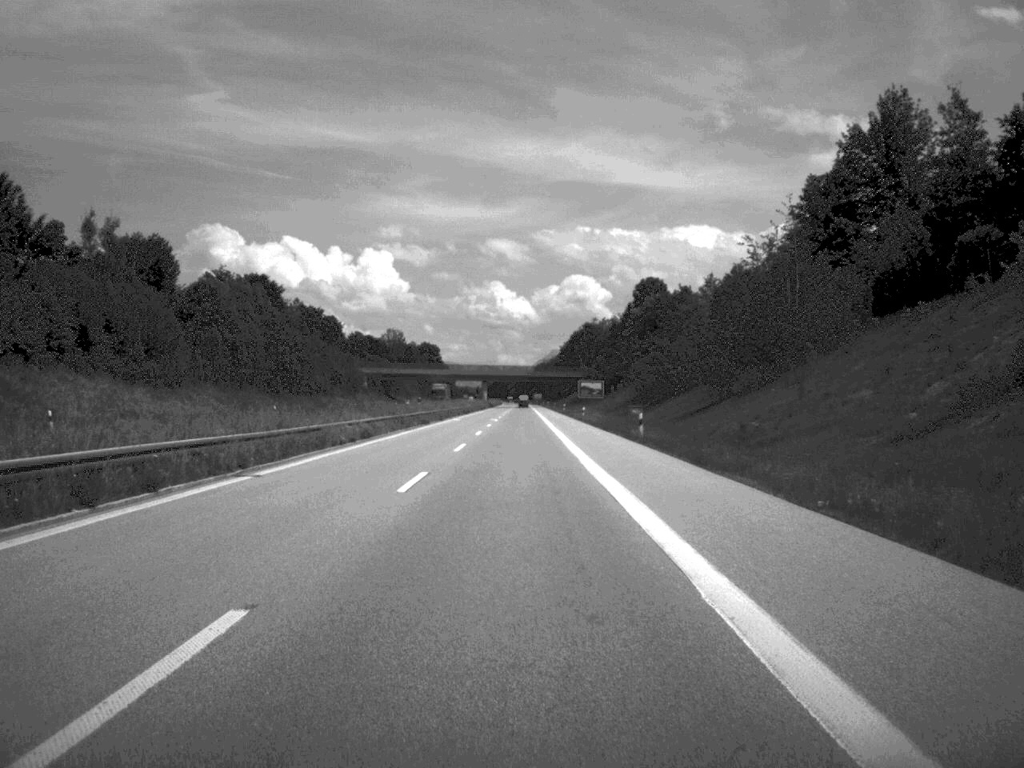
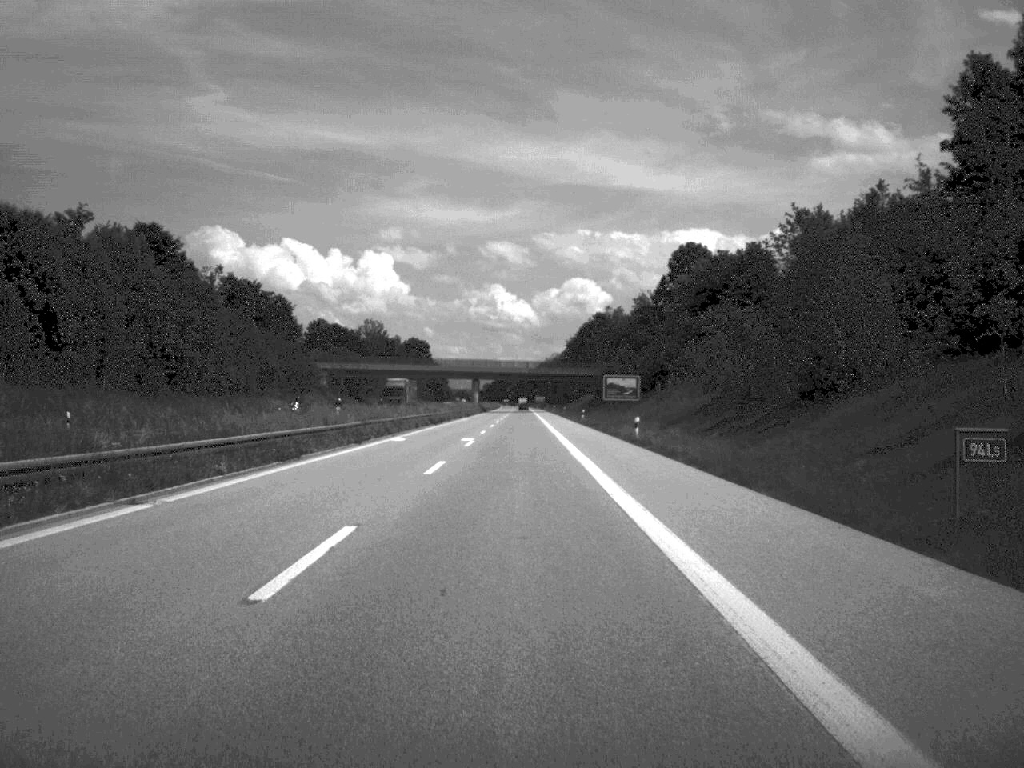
(0.0, +46.7) m; 0°
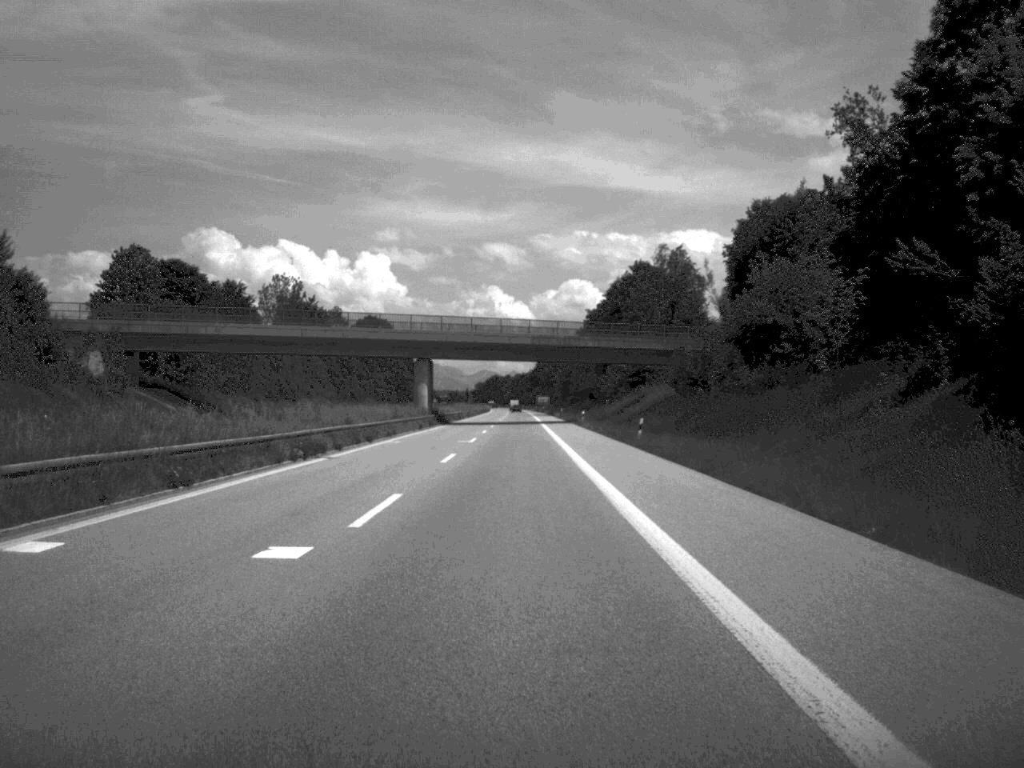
(0.0, +99.7) m; 0°
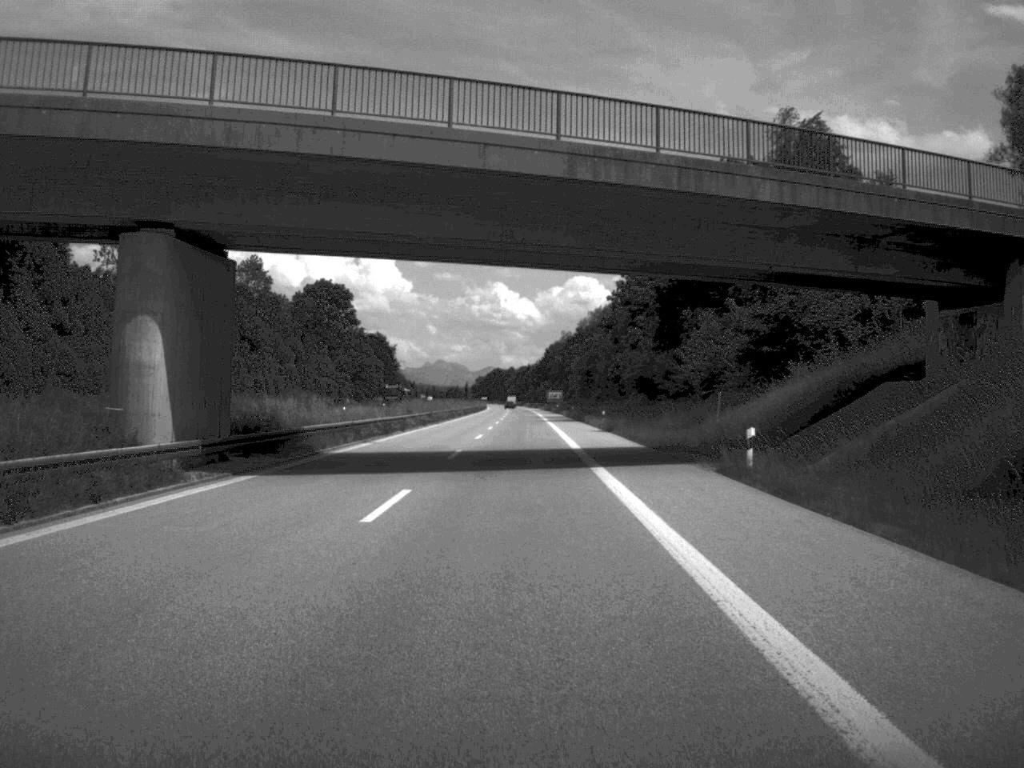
(-0.2, +70.7) m; 0°
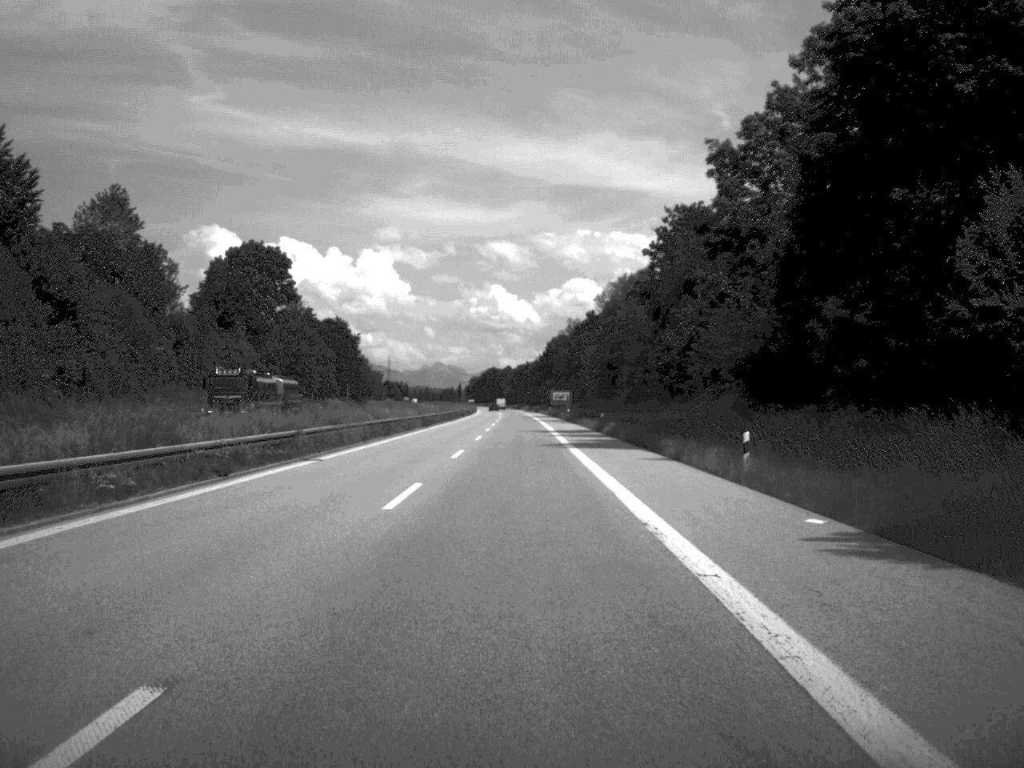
(0.0, +50.7) m; 0°
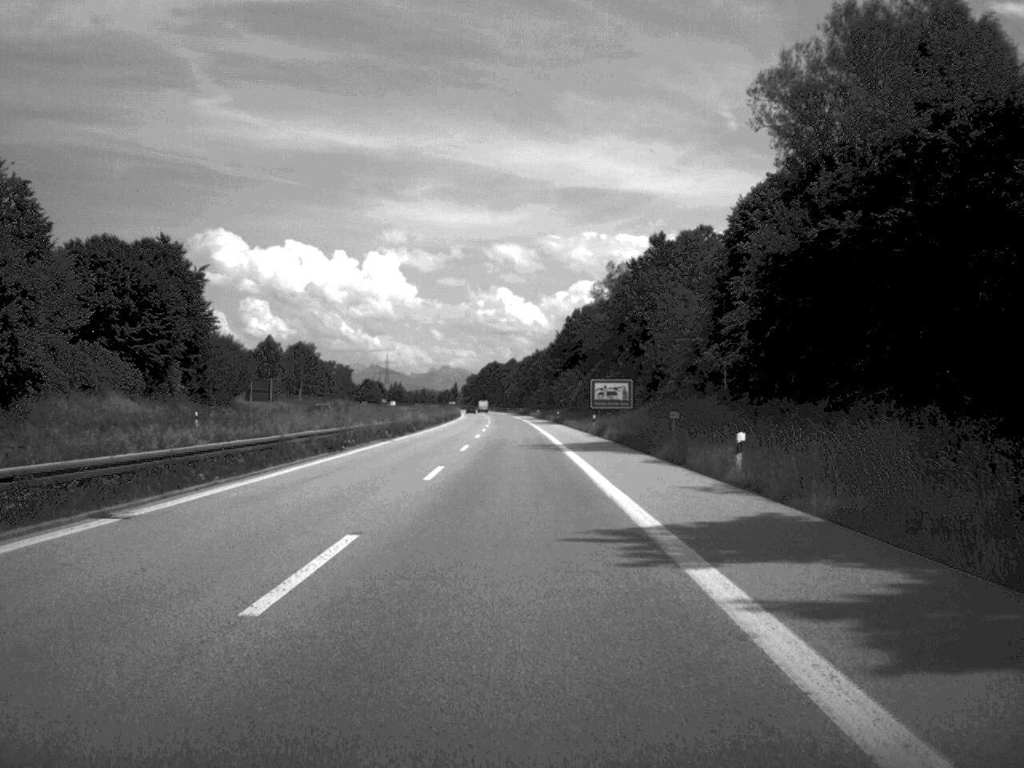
(-0.3, +97.6) m; 0°
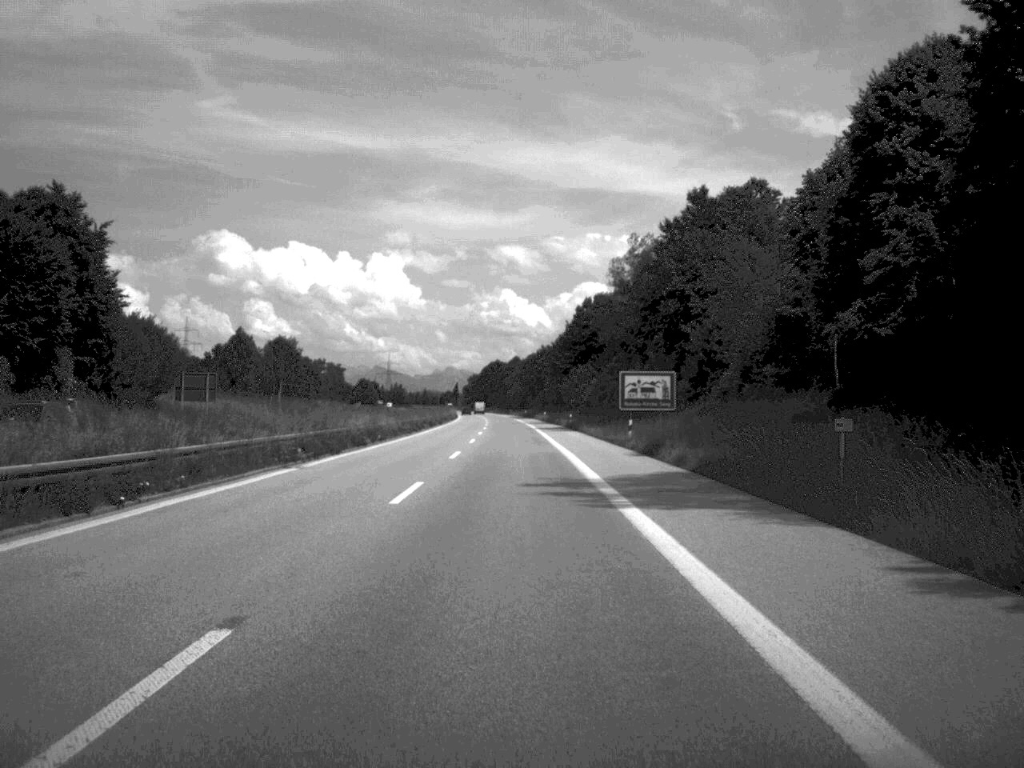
(0.0, +24.2) m; 0°
